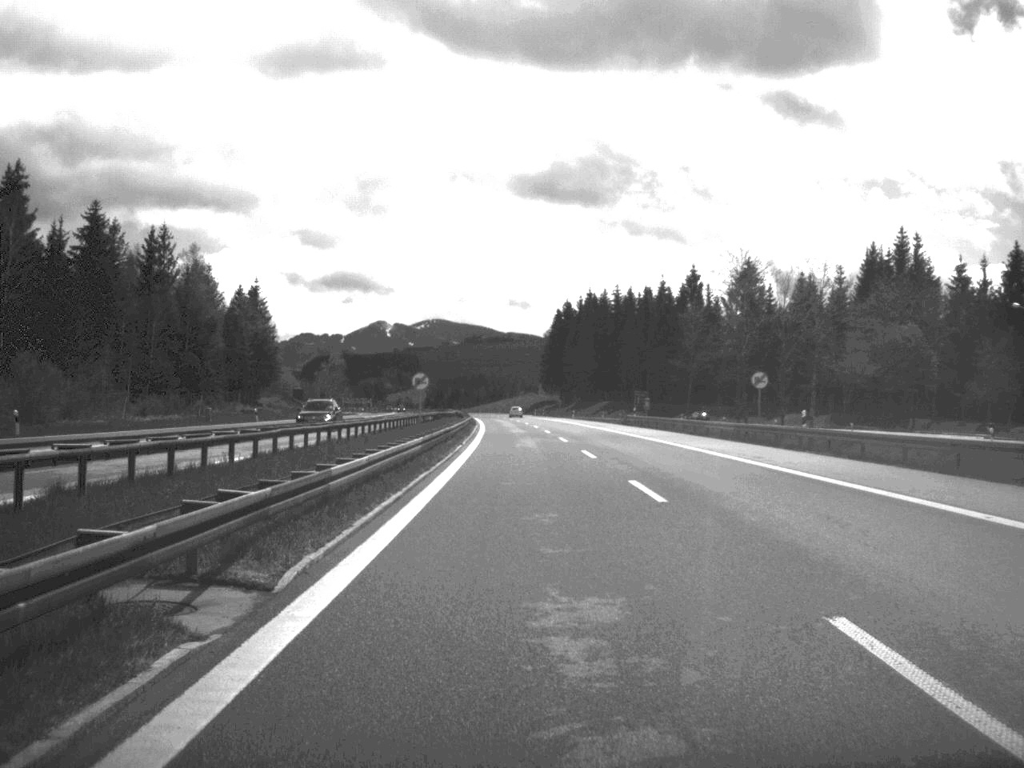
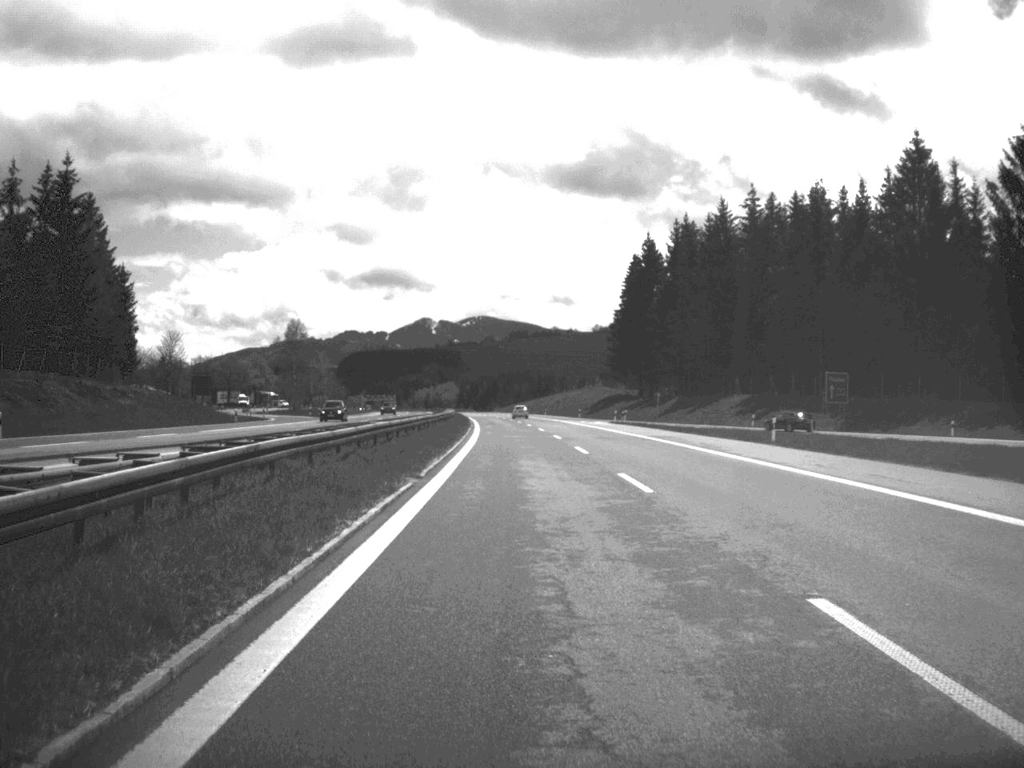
(-2.1, +102.8) m; -2°
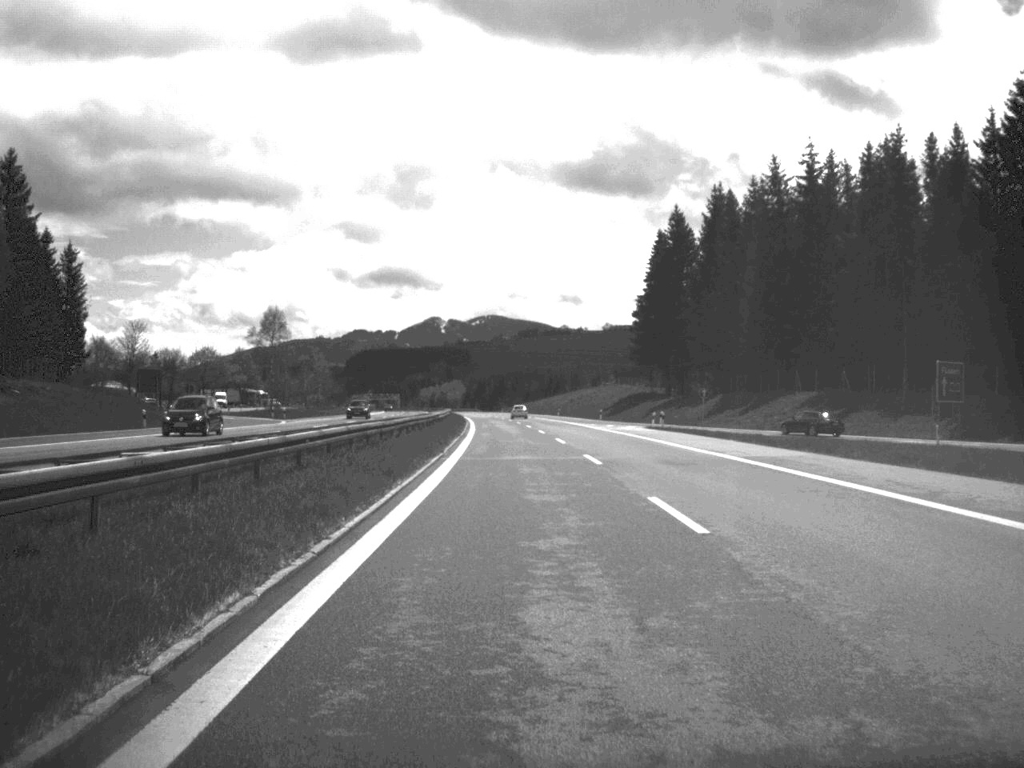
(-0.1, +24.3) m; 0°
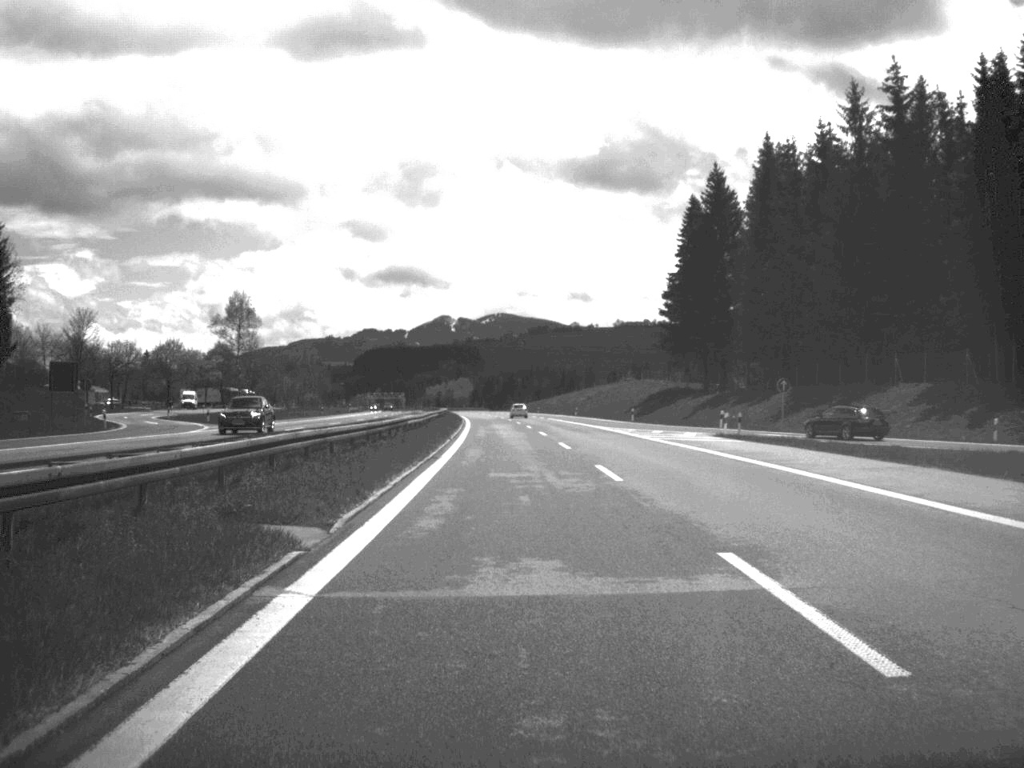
(-0.1, +25.5) m; -1°
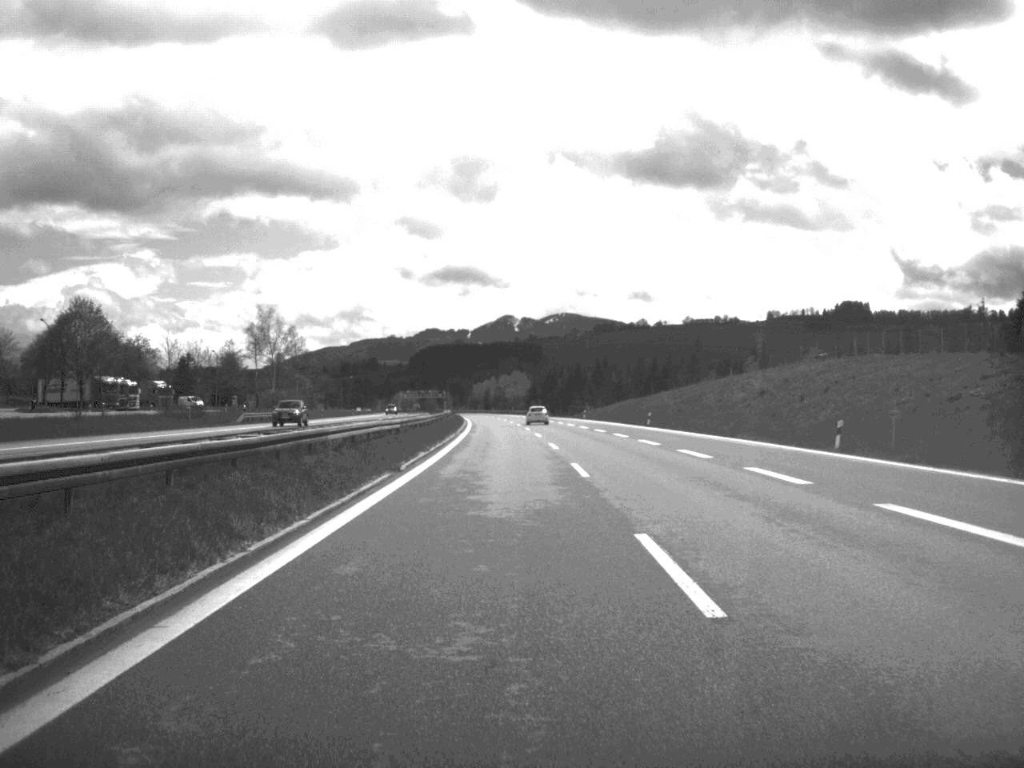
(-2.4, +103.7) m; -3°
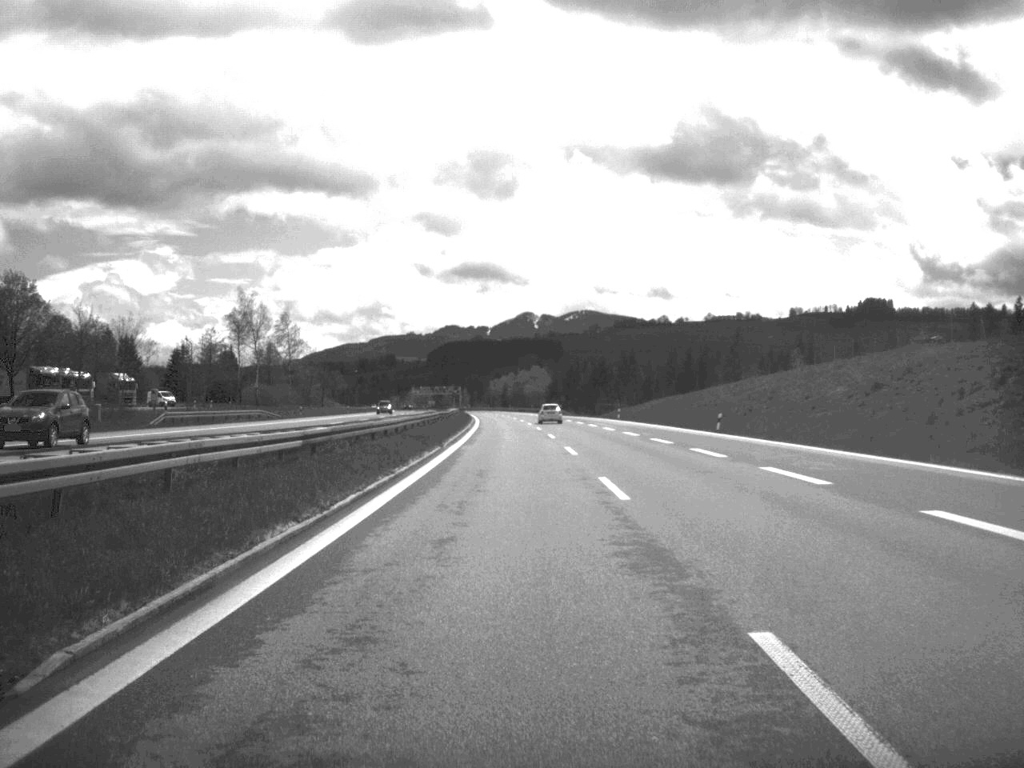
(-0.2, +24.6) m; -1°
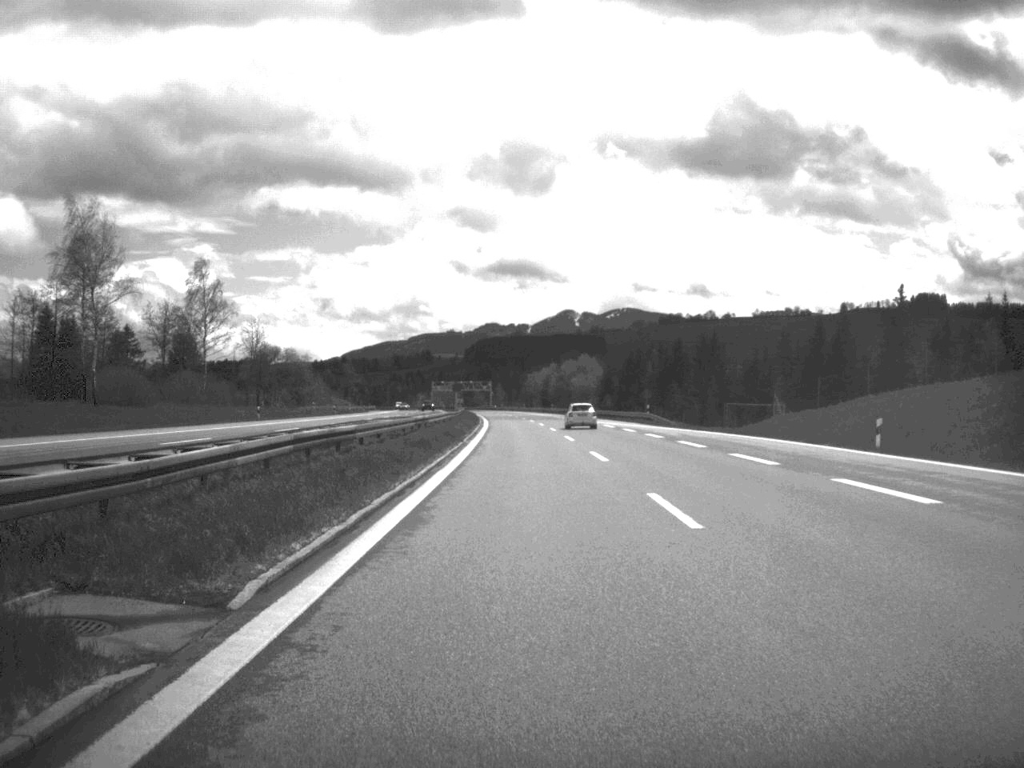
(-1.3, +75.2) m; -2°
